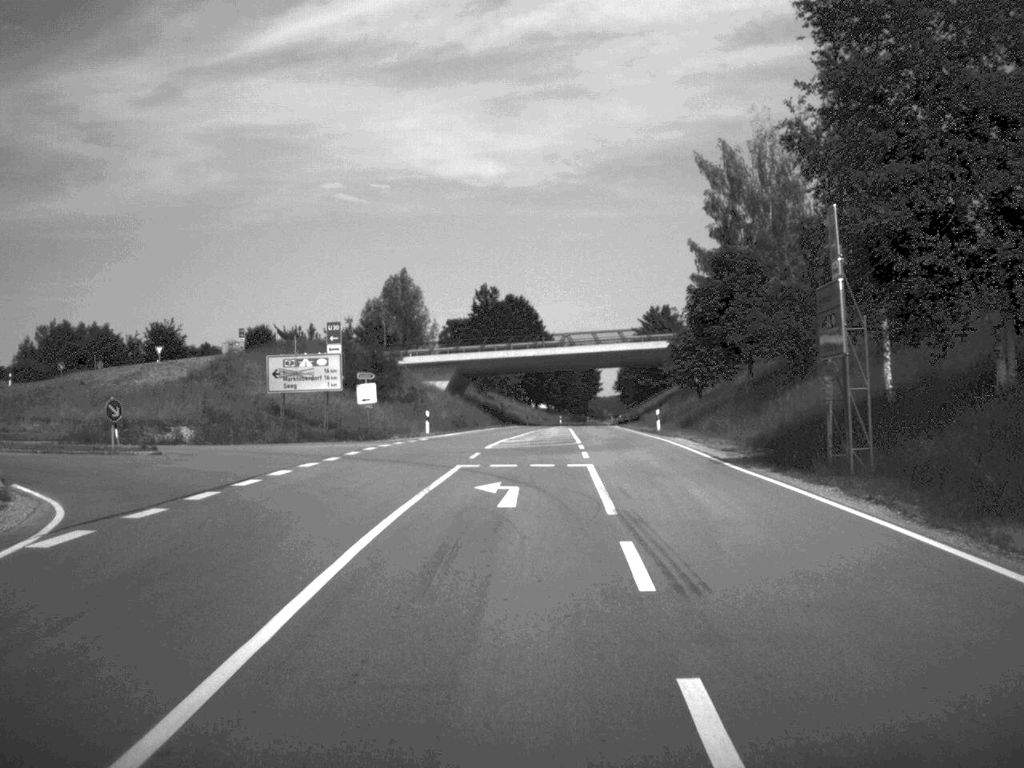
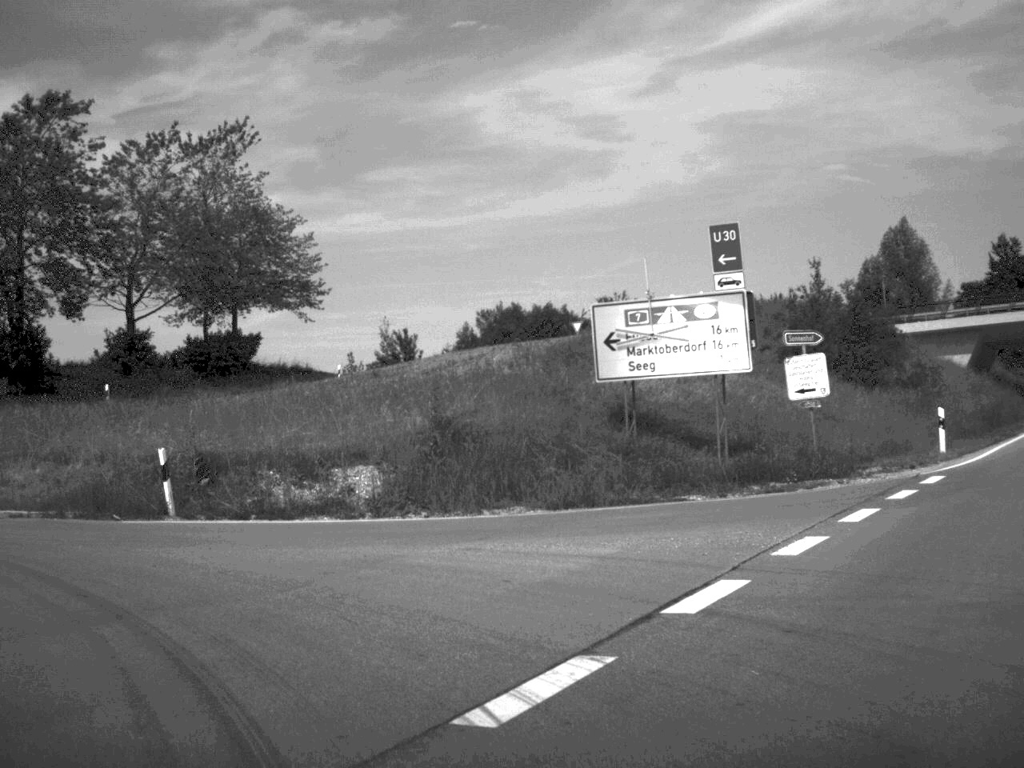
(-1.6, +27.3) m; -25°
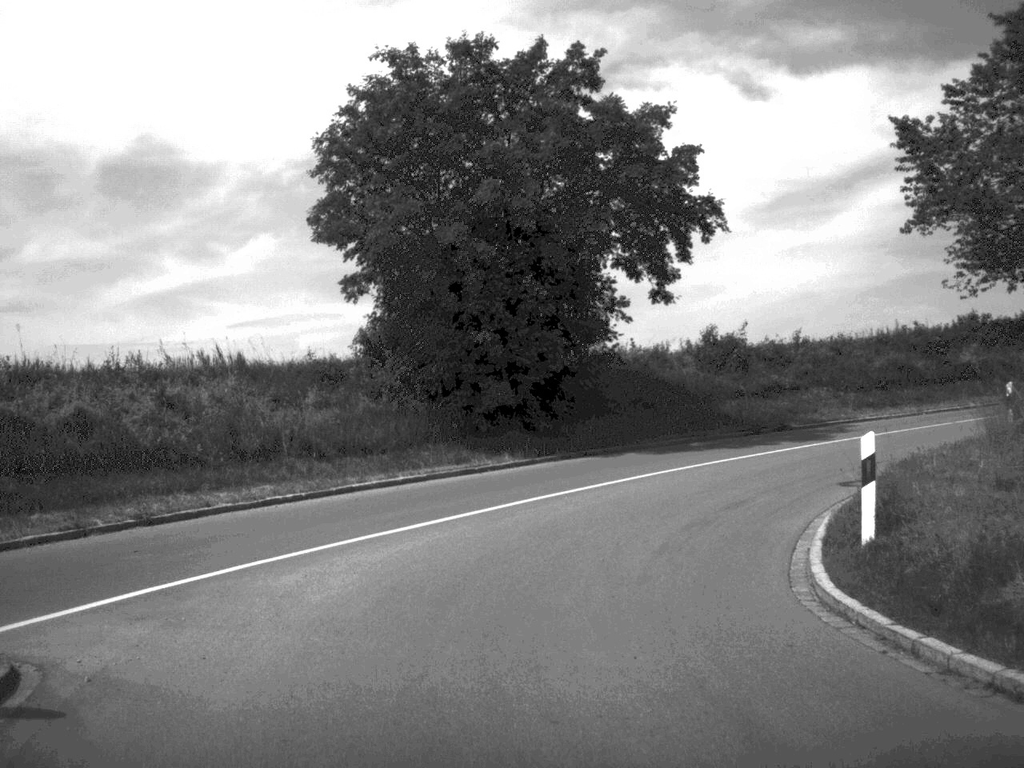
(-7.3, +14.0) m; -44°
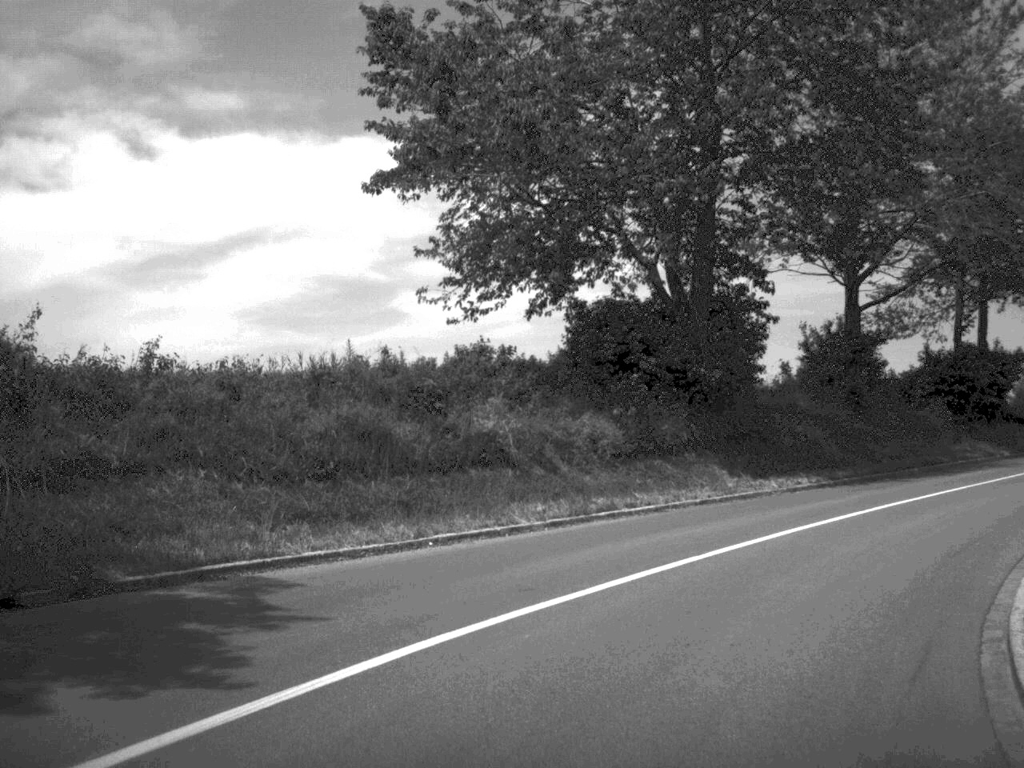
(+3.7, +18.5) m; +30°
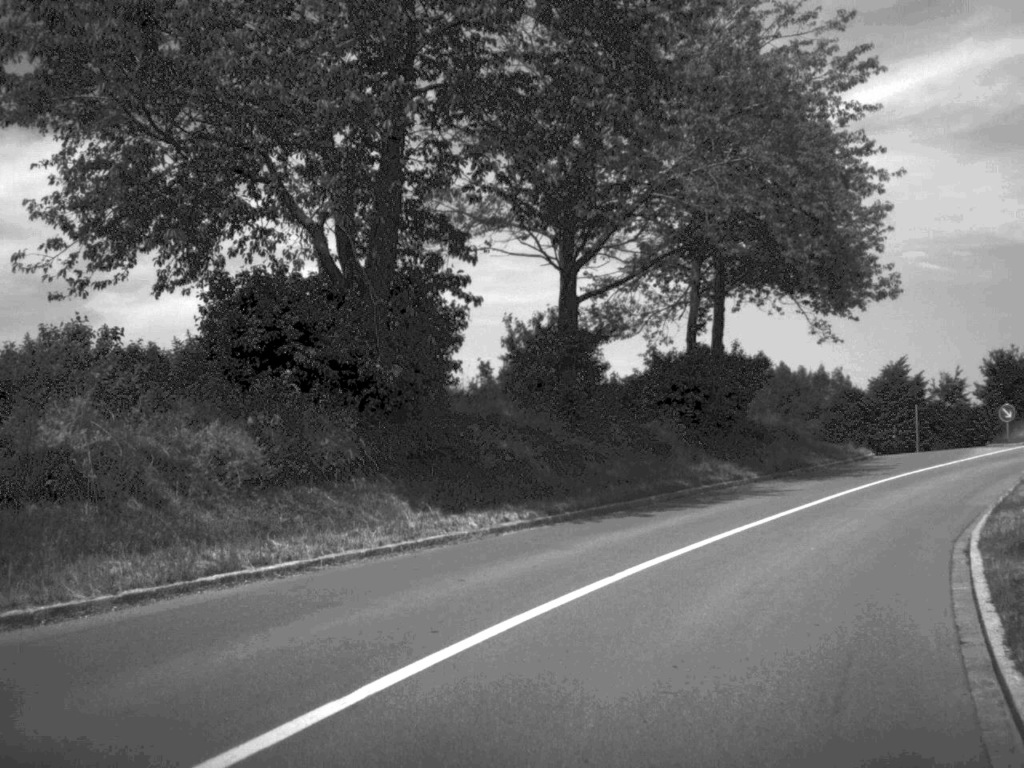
(+0.7, +6.0) m; +14°
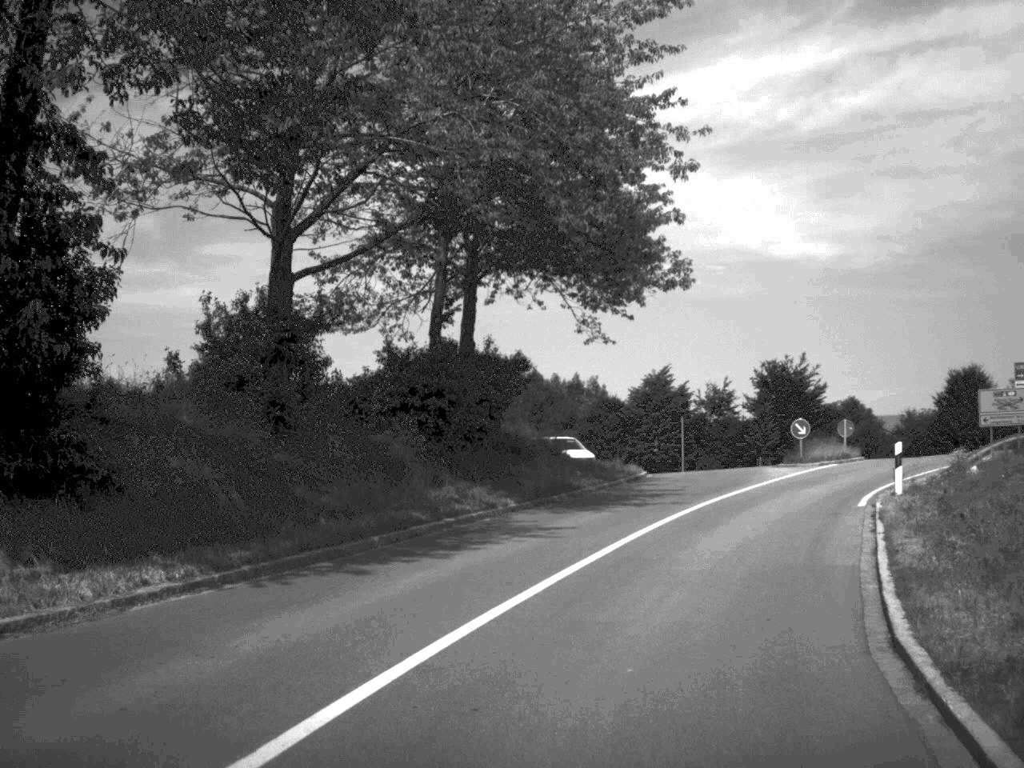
(+0.6, +5.8) m; +11°
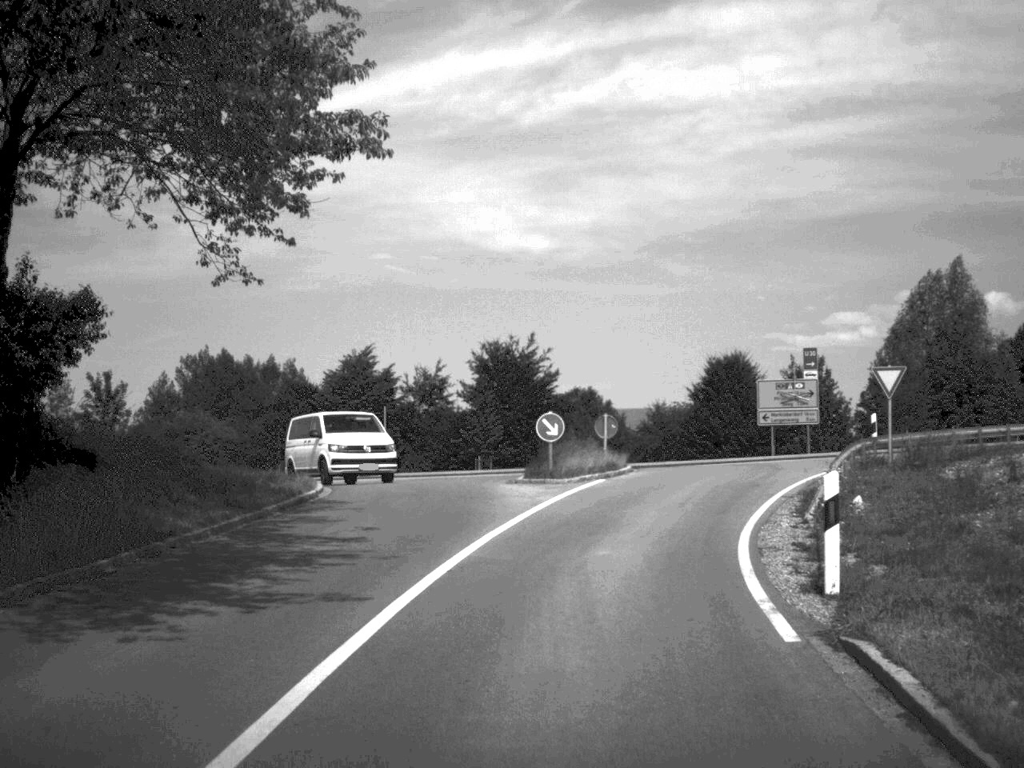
(+1.6, +12.8) m; +13°
